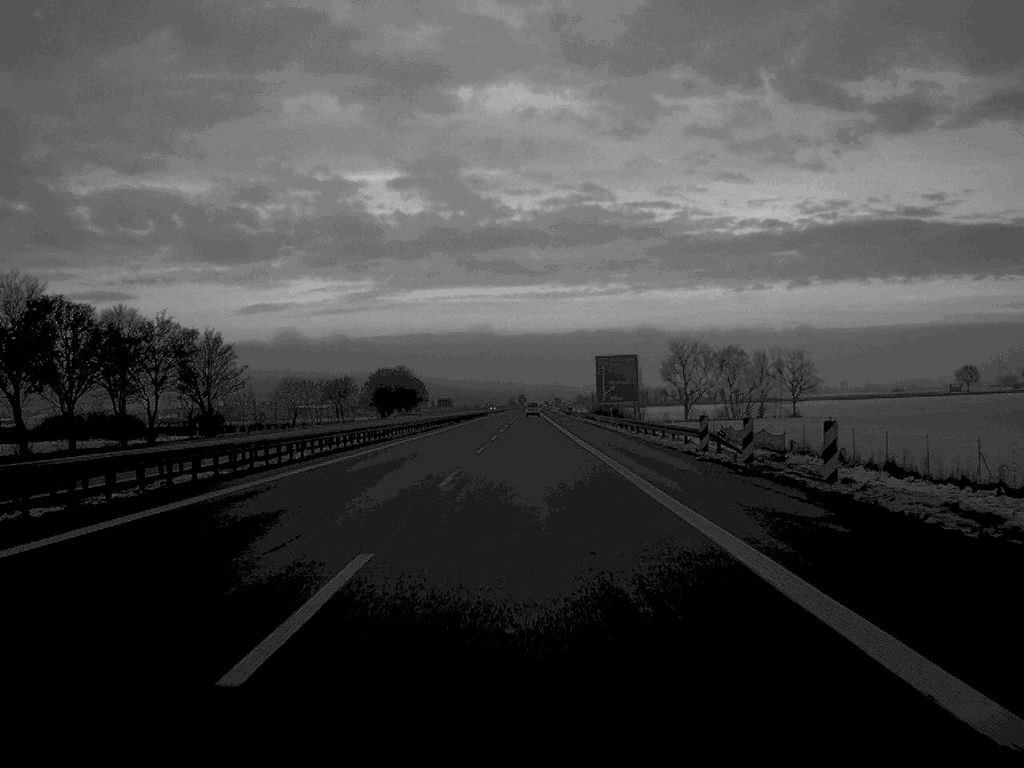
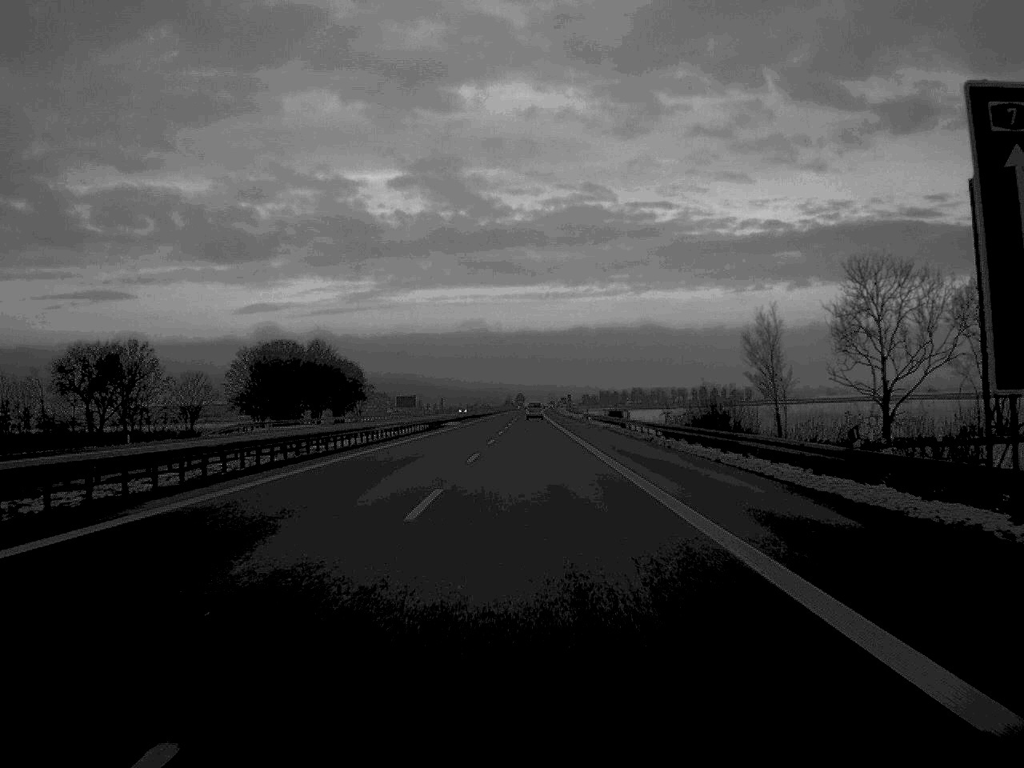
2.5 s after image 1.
(+0.1, +114.6) m; 0°
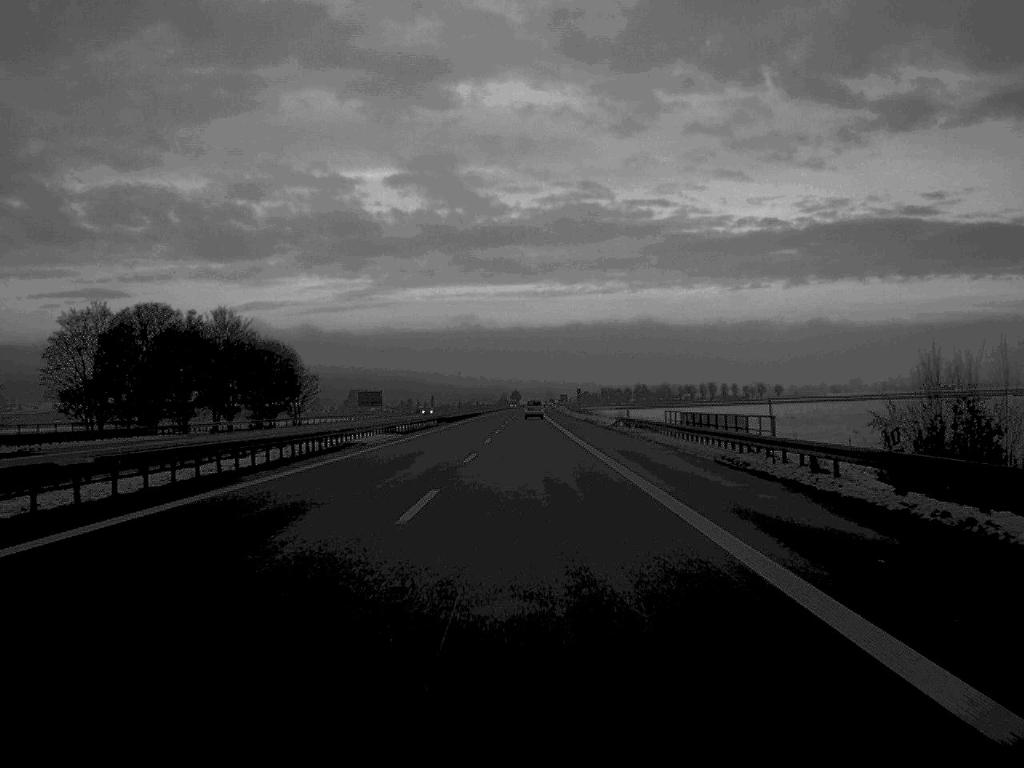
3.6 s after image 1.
(+0.1, +54.2) m; 0°
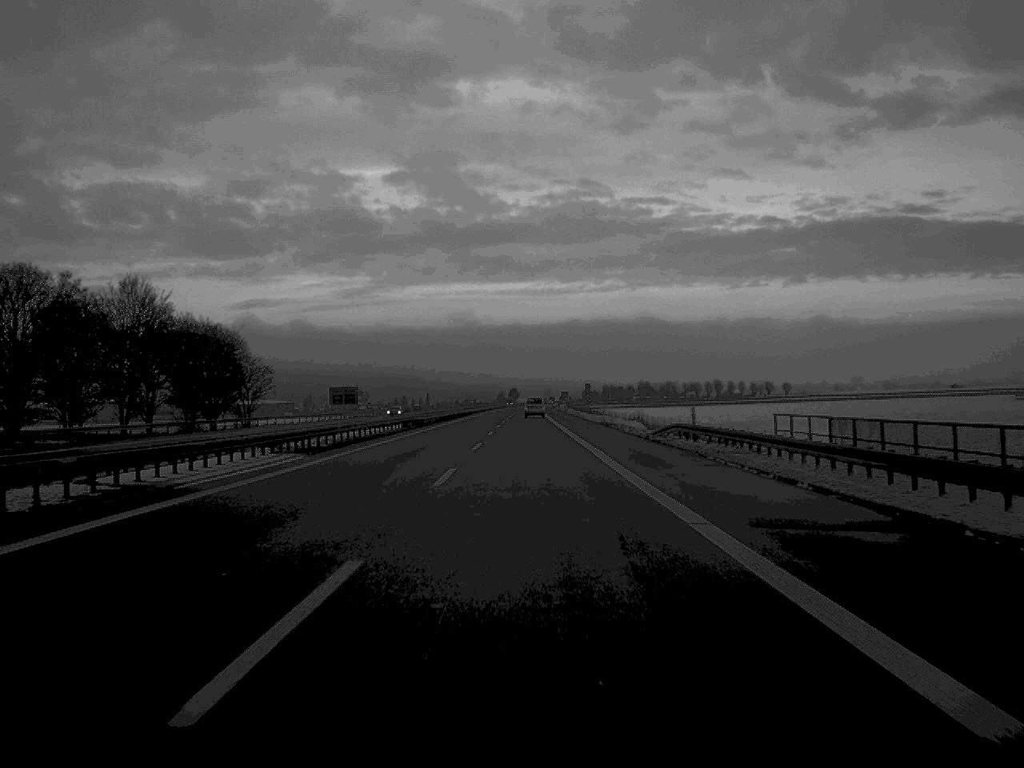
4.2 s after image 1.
(0.0, +28.4) m; 0°
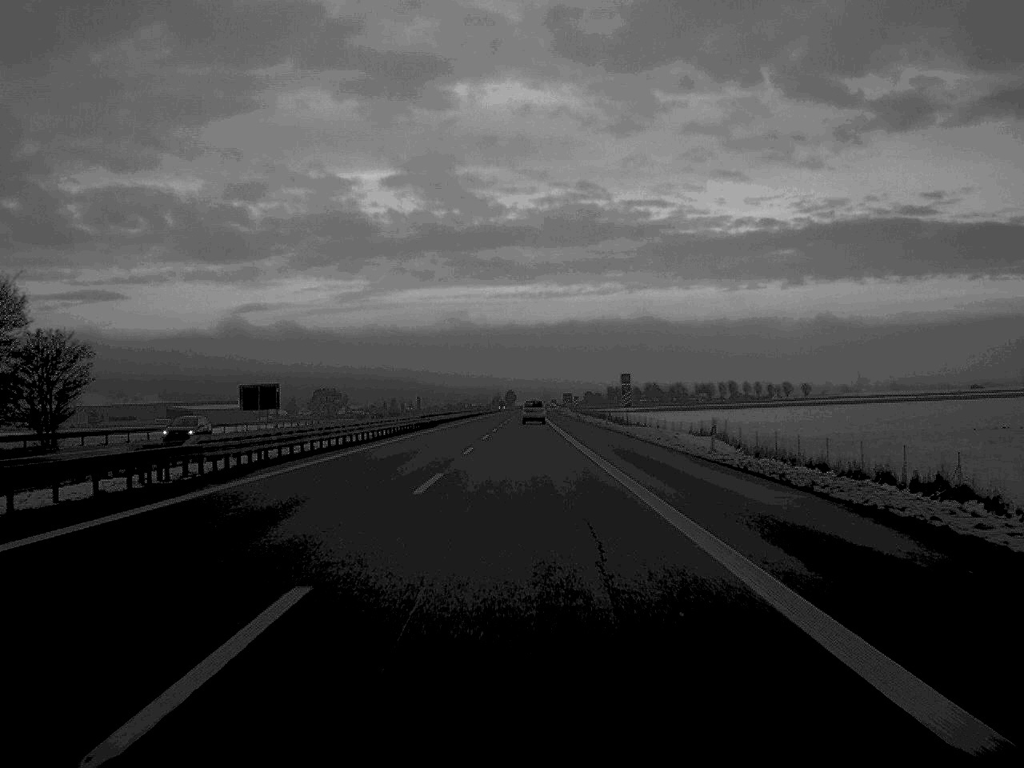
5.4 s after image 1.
(+0.1, +55.6) m; 0°
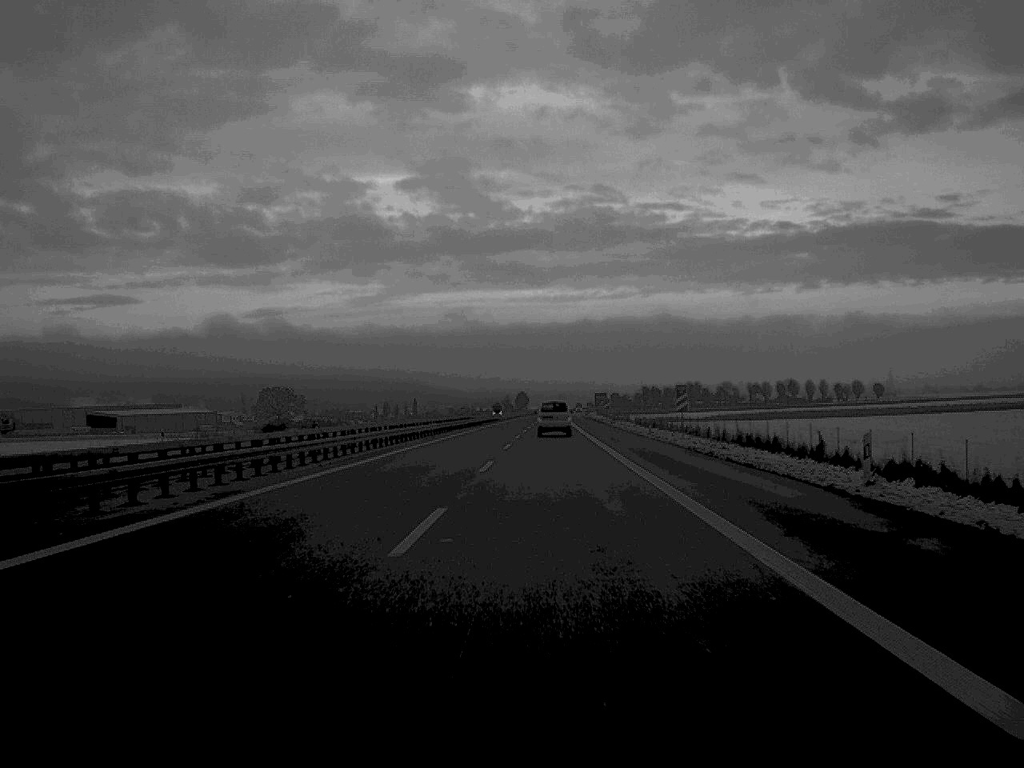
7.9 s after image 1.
(-0.3, +115.8) m; -1°
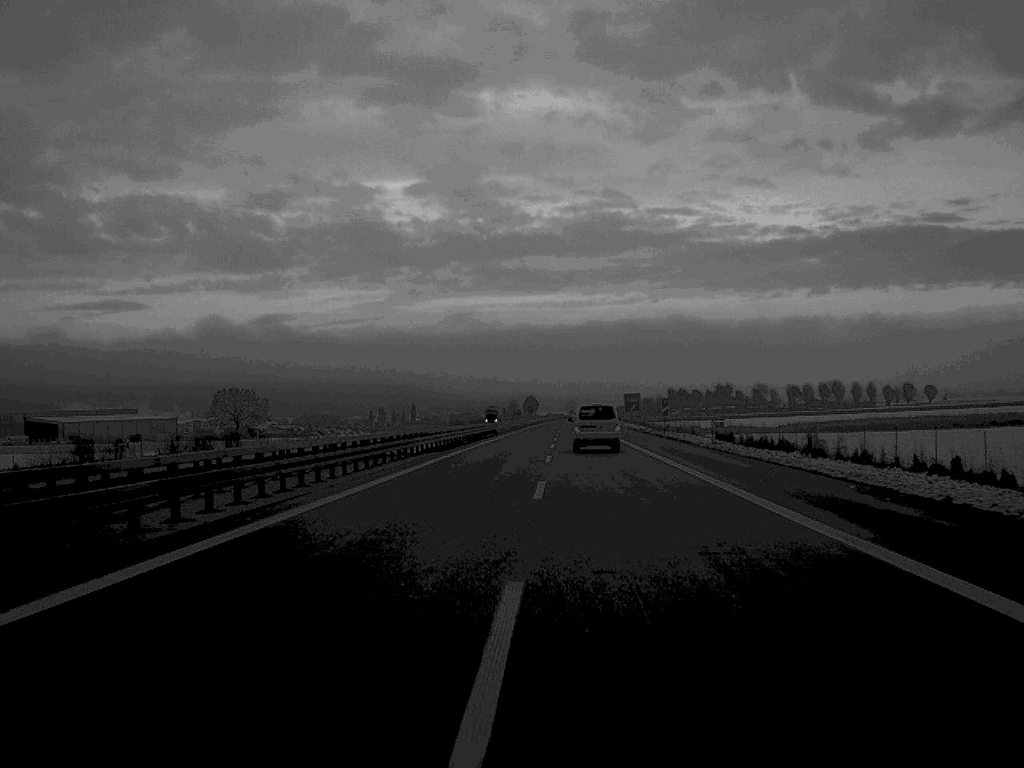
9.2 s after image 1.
(-0.3, +61.9) m; 0°
